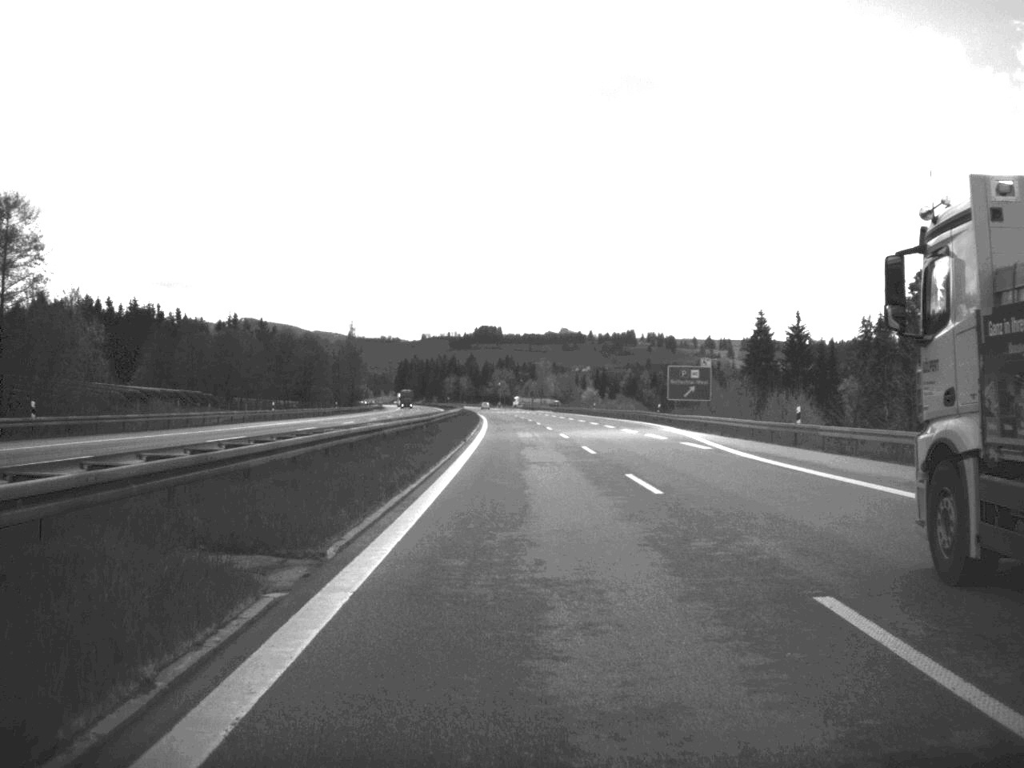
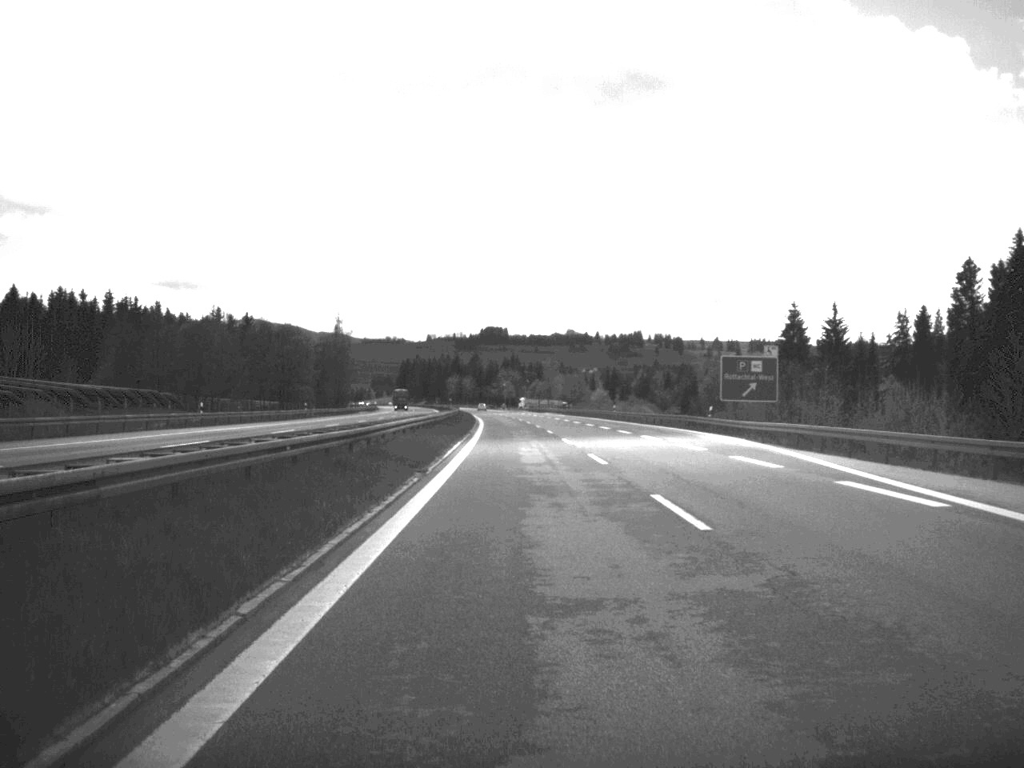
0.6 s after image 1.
(-0.1, +23.1) m; 0°
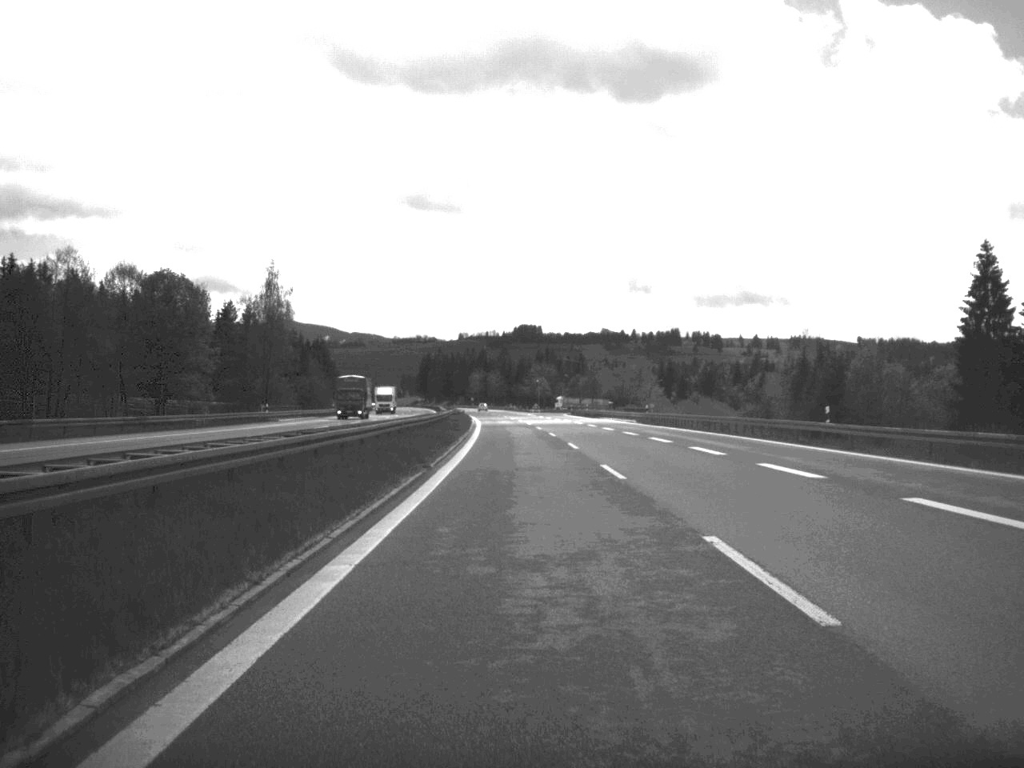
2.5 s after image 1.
(-1.0, +75.3) m; -2°
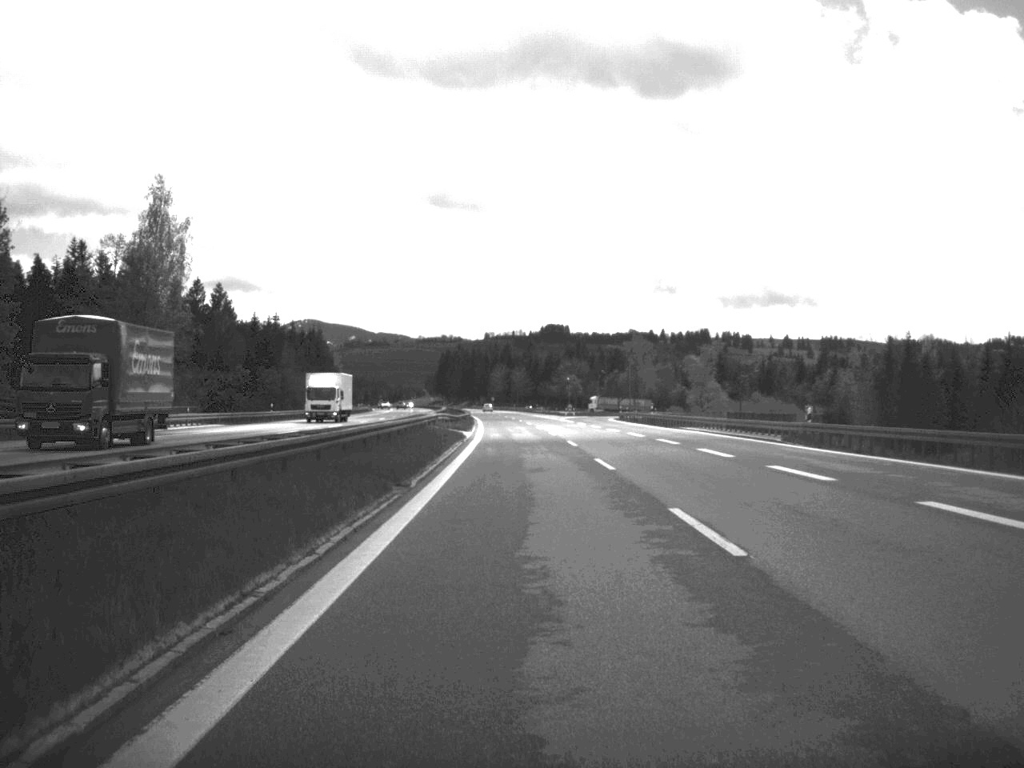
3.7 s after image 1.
(-0.5, +47.9) m; -1°
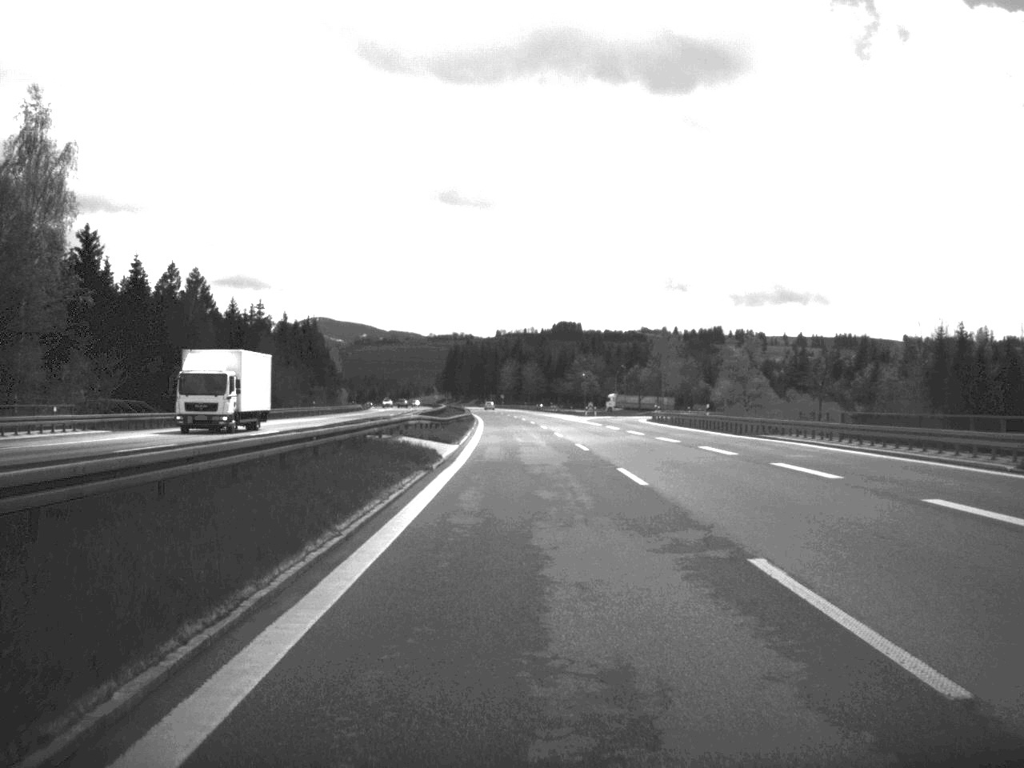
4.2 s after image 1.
(-0.1, +23.5) m; -1°
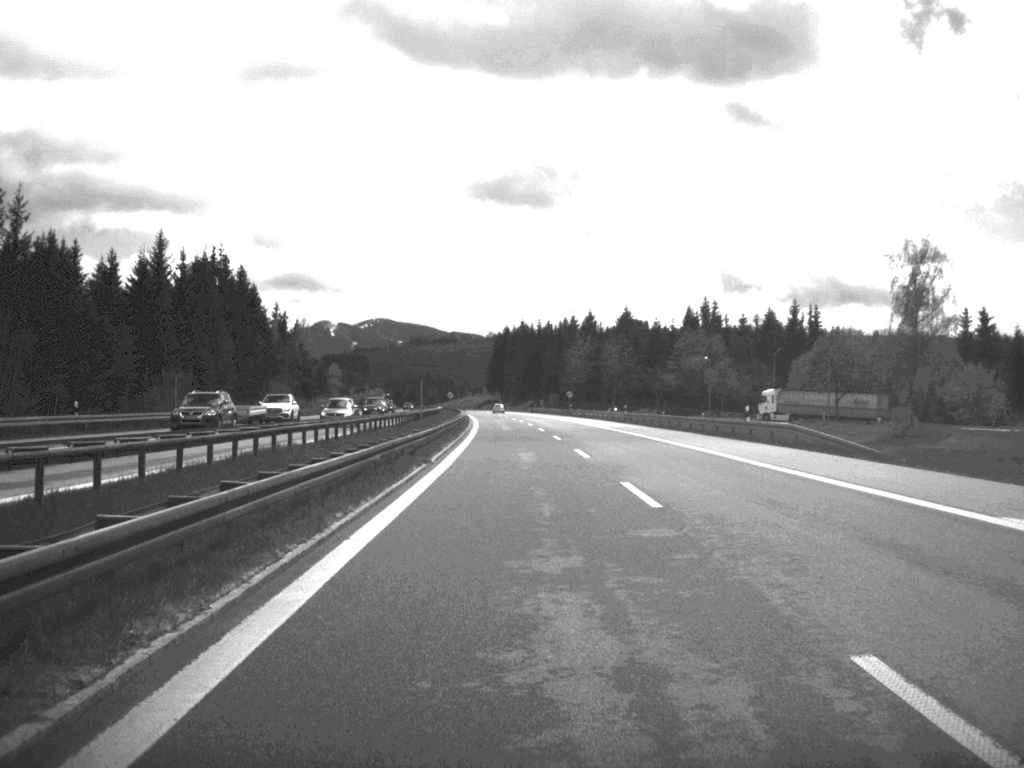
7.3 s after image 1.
(-3.1, +125.2) m; -3°
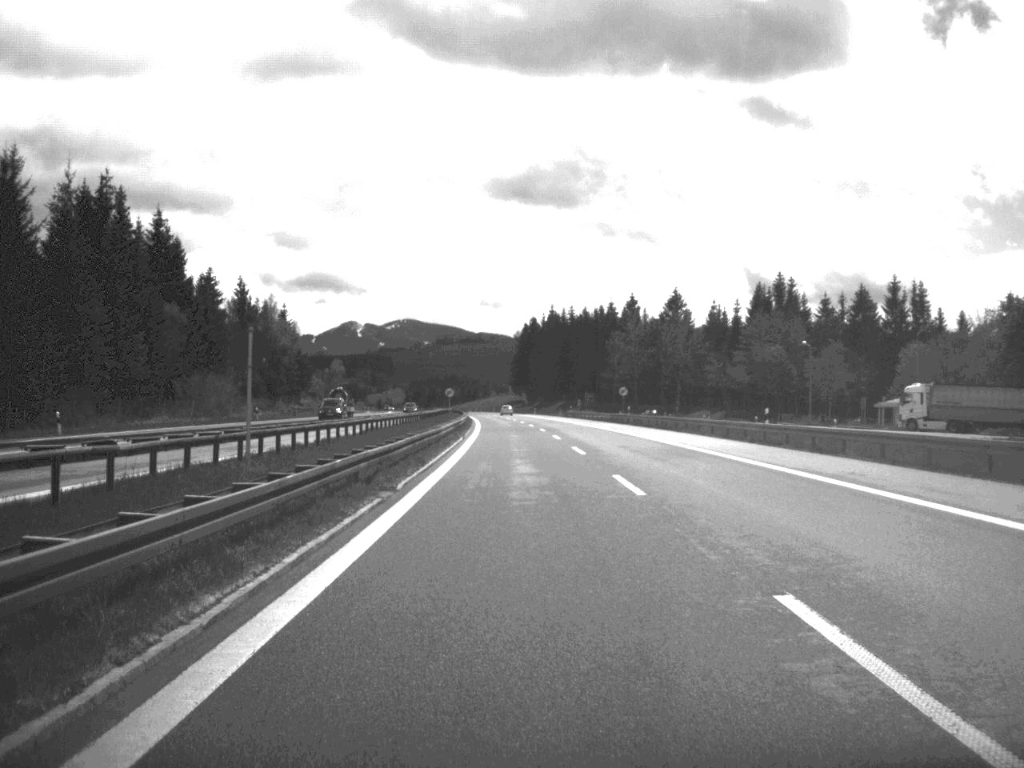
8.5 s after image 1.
(-0.5, +49.0) m; -1°
